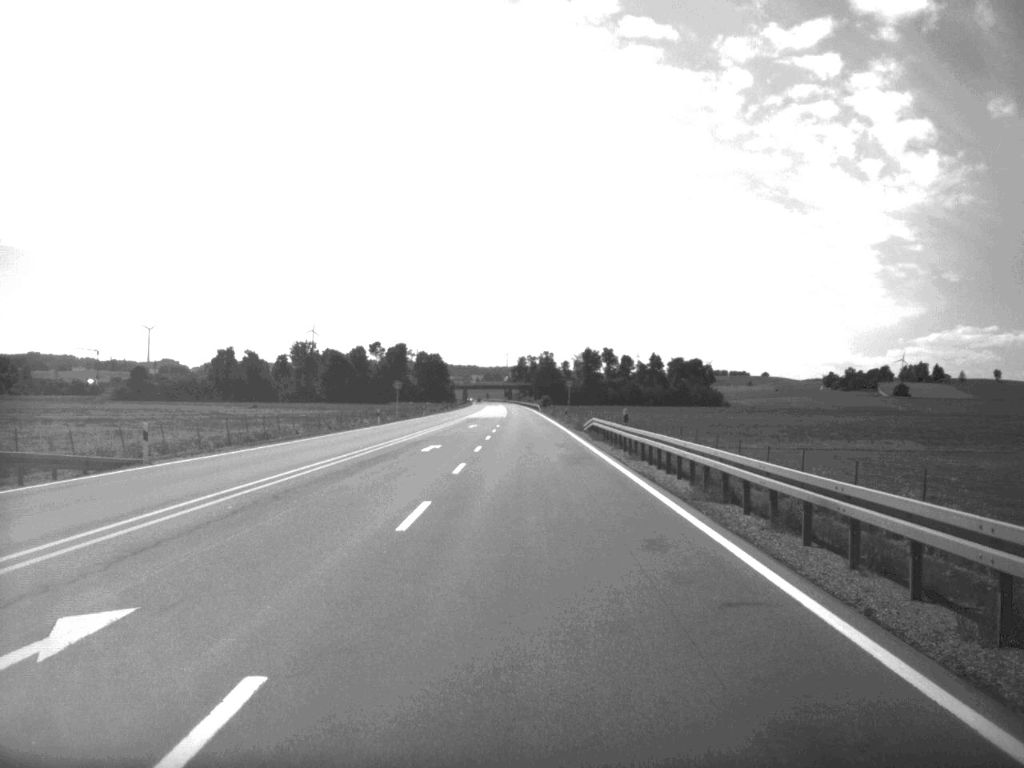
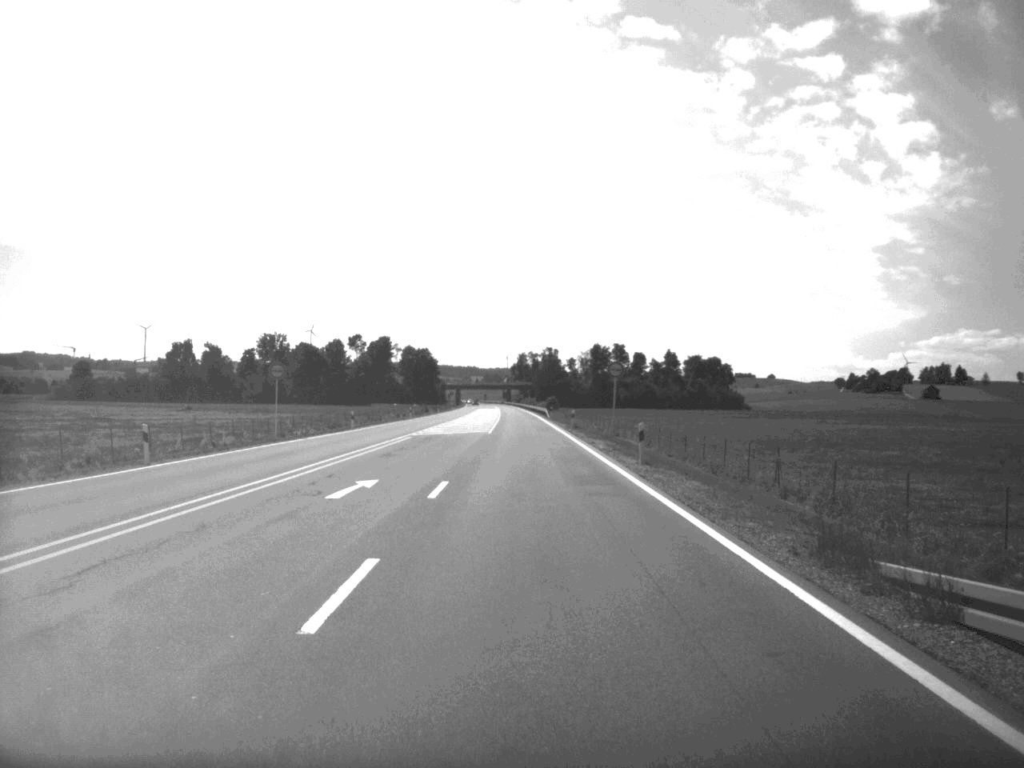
(-0.1, +54.6) m; 0°
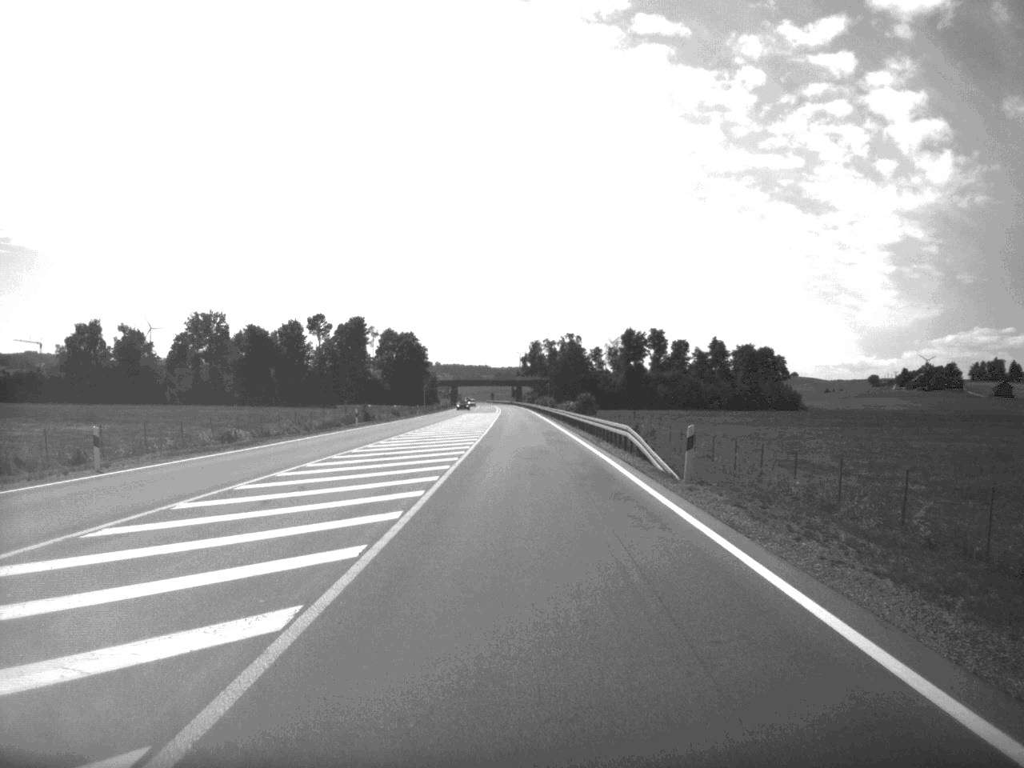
(-0.7, +90.1) m; -1°
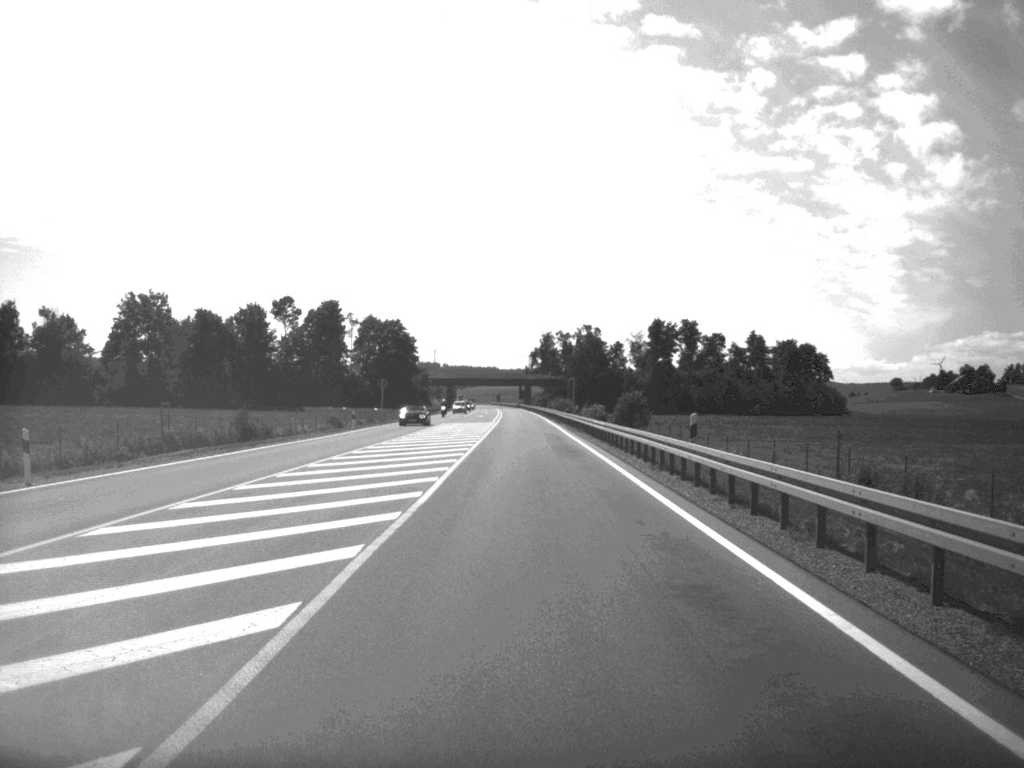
(-0.3, +51.7) m; -1°
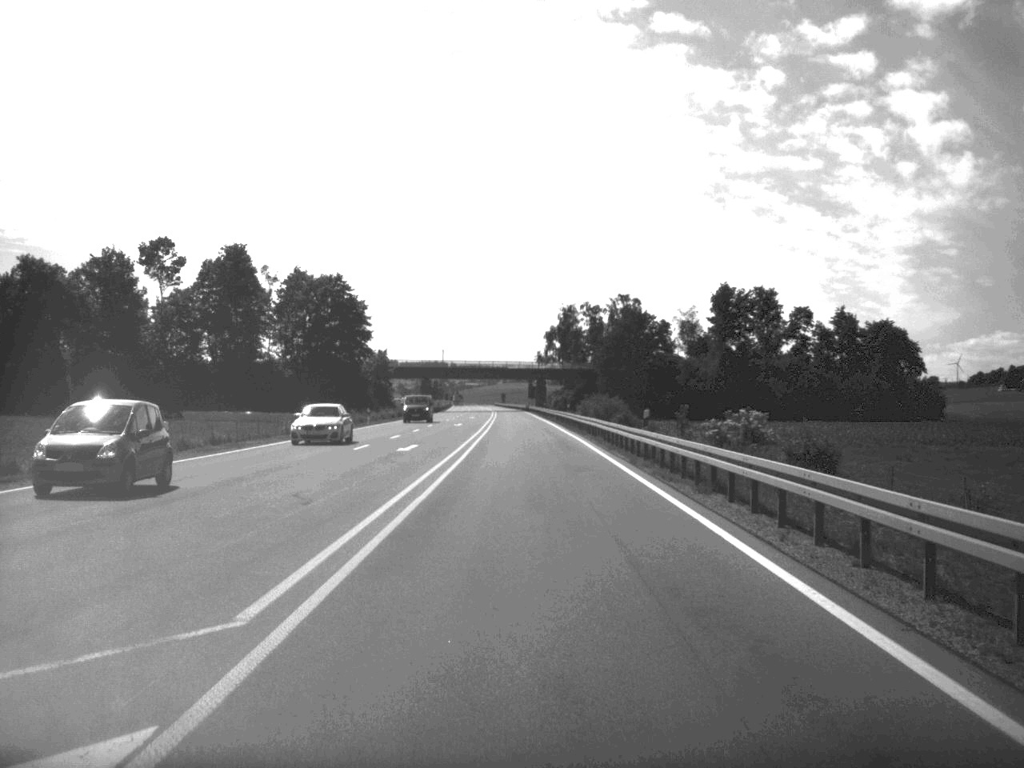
(-0.6, +88.5) m; -1°
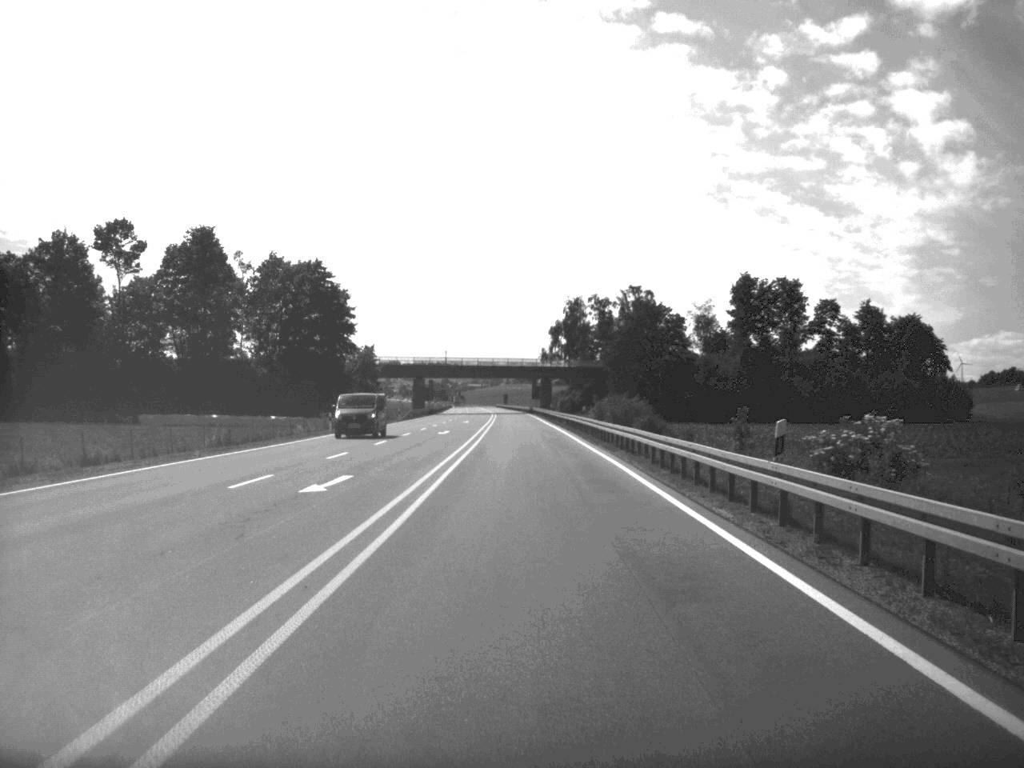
(0.0, +17.6) m; 0°
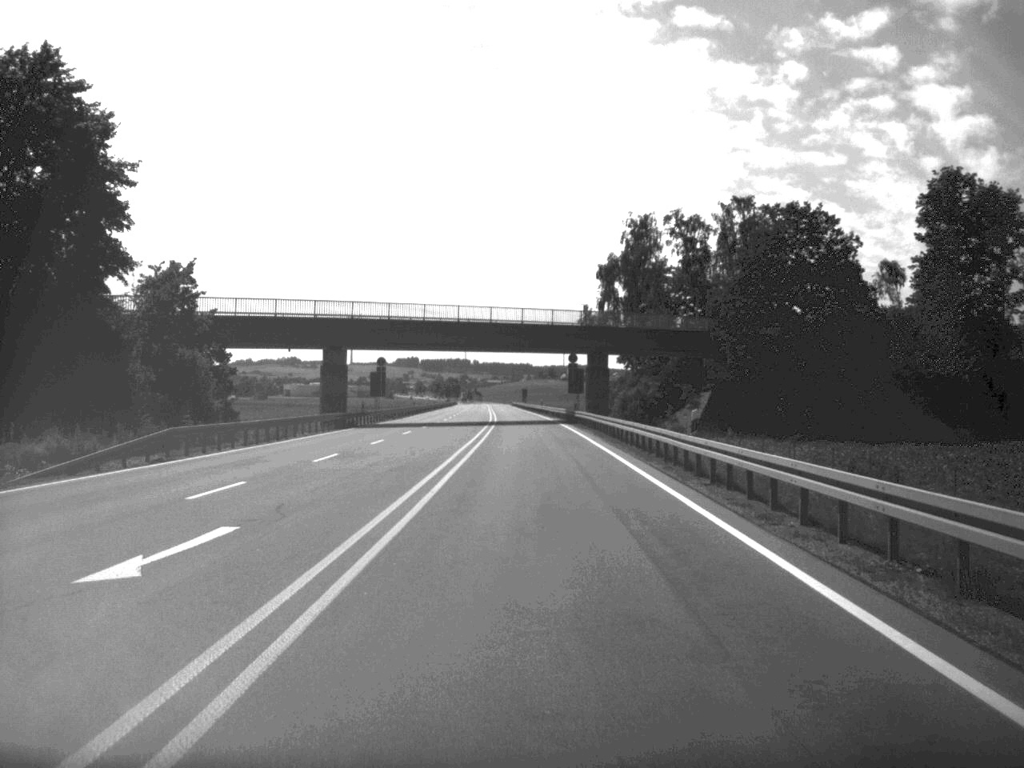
(-0.9, +87.1) m; -1°
